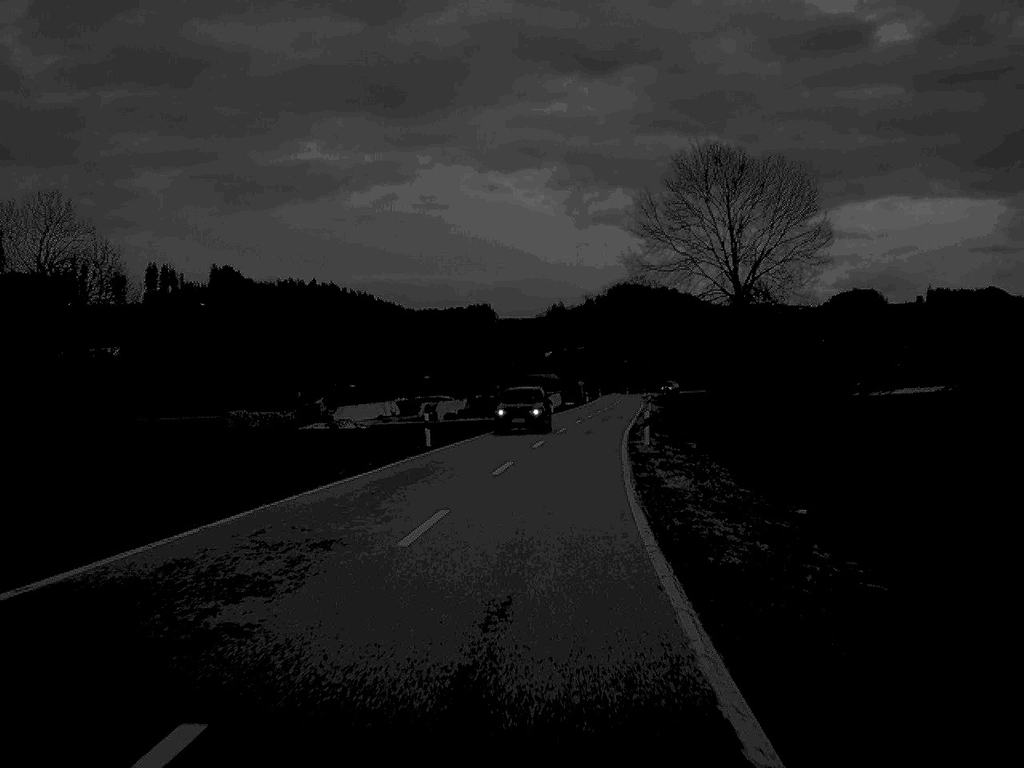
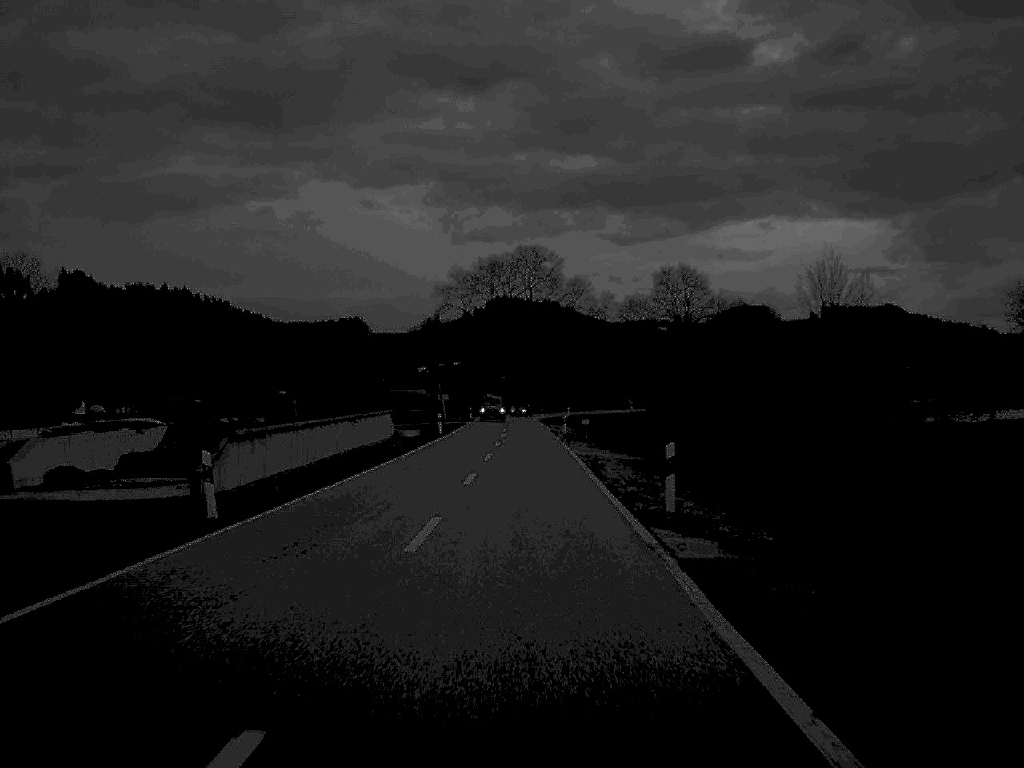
(+4.5, +69.6) m; +5°
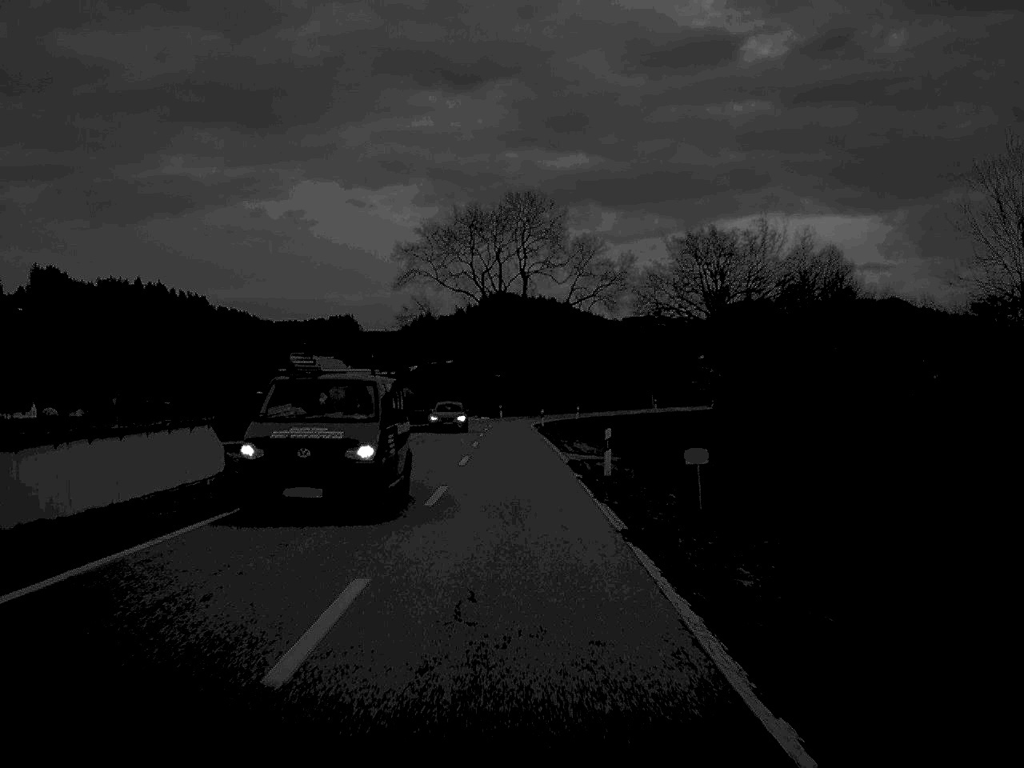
(+0.2, +41.6) m; 0°
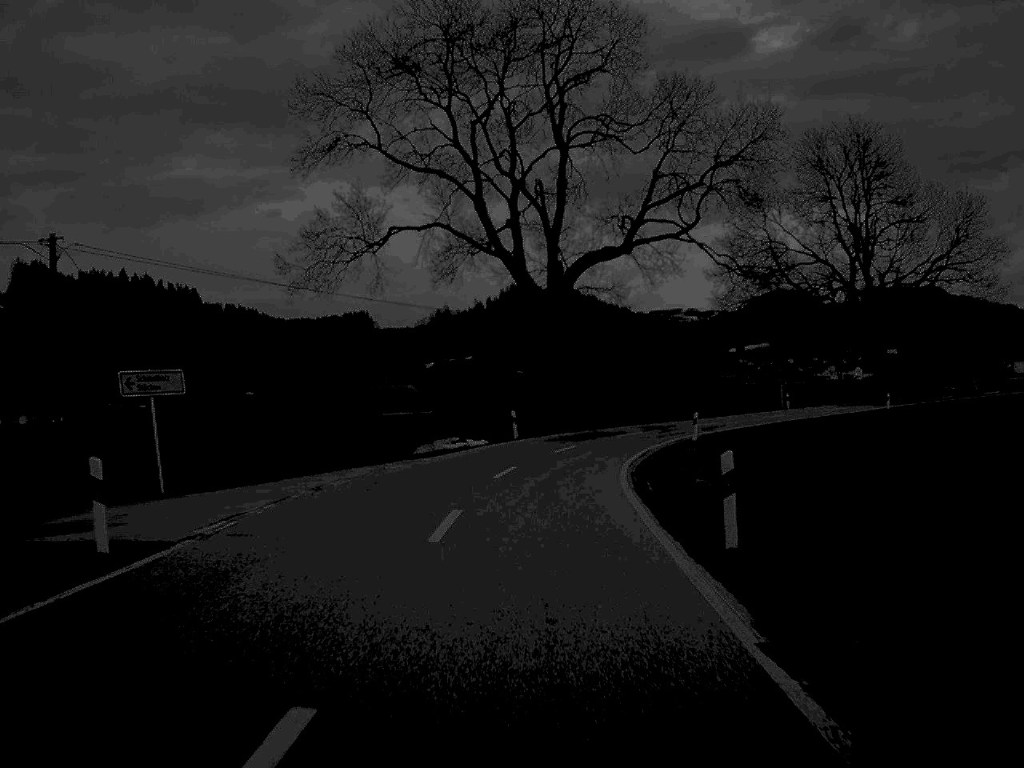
(-0.9, +63.1) m; -1°
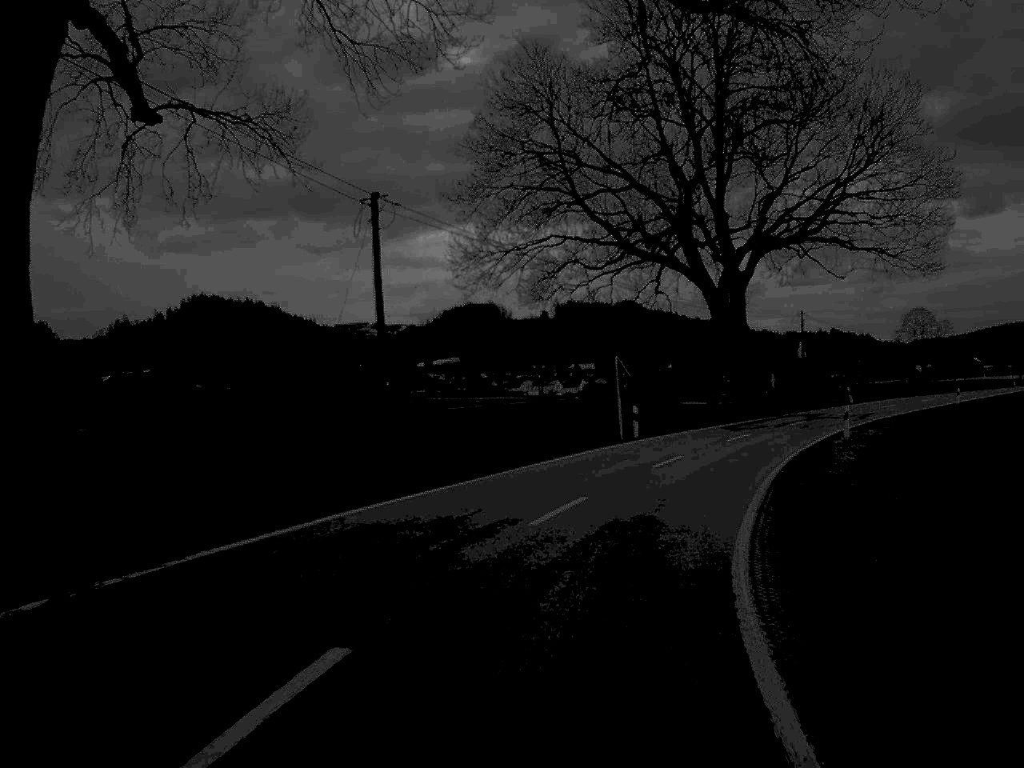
(+3.8, +44.5) m; +14°
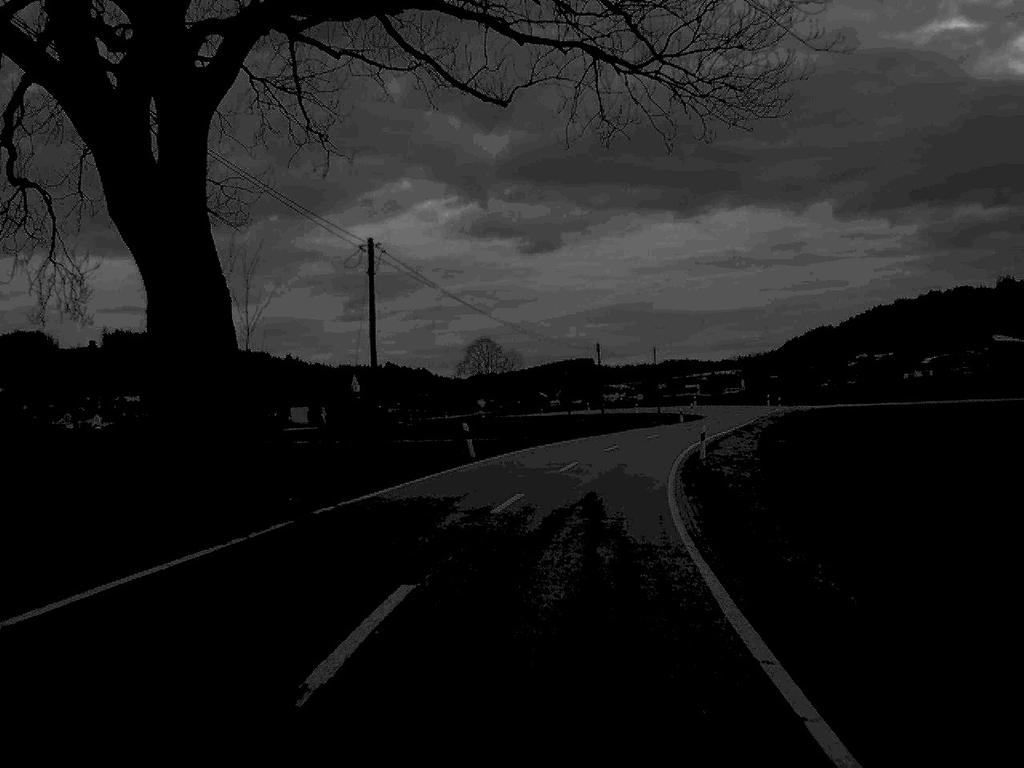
(+8.4, +41.8) m; +20°
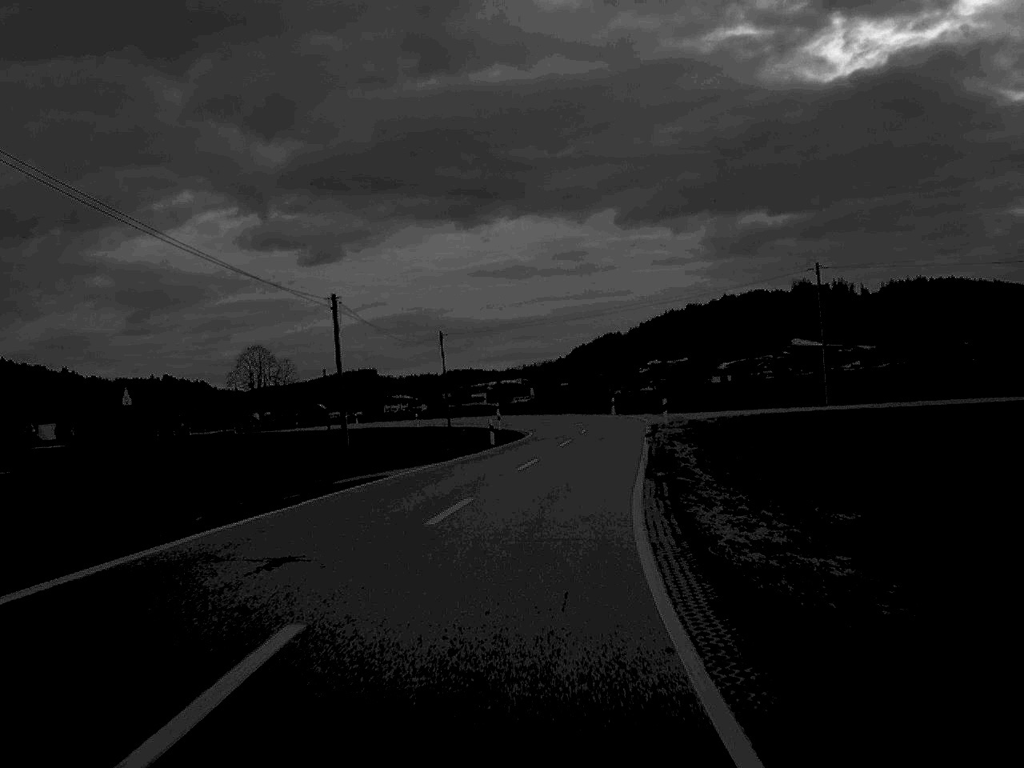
(+3.3, +37.1) m; +10°
